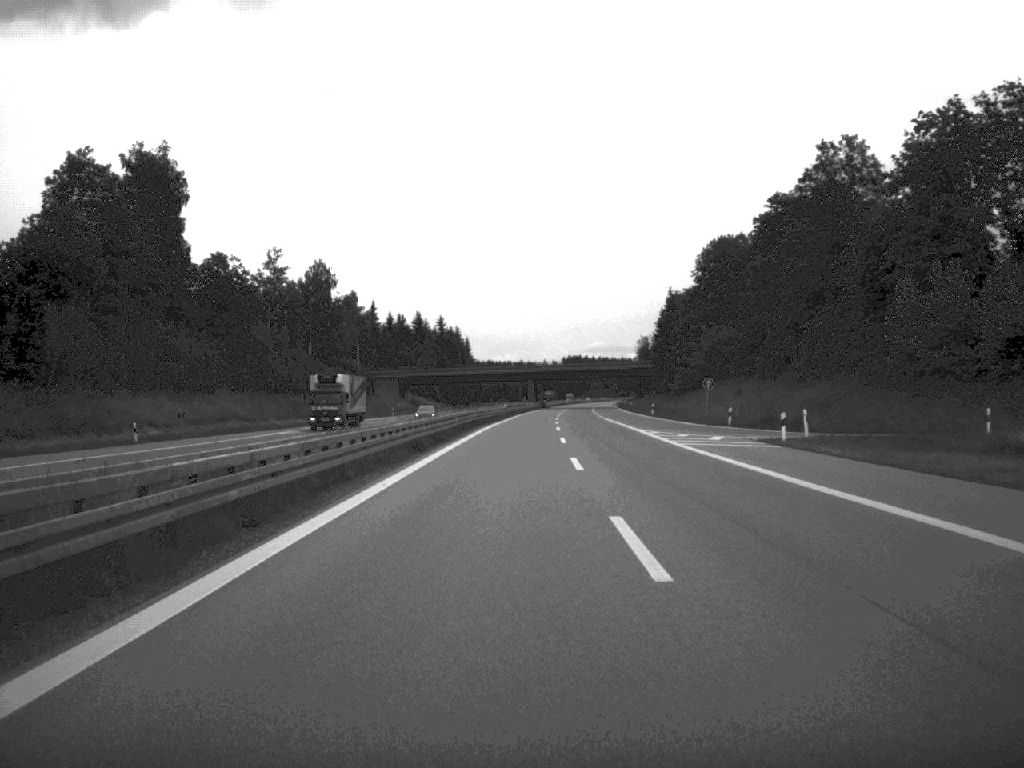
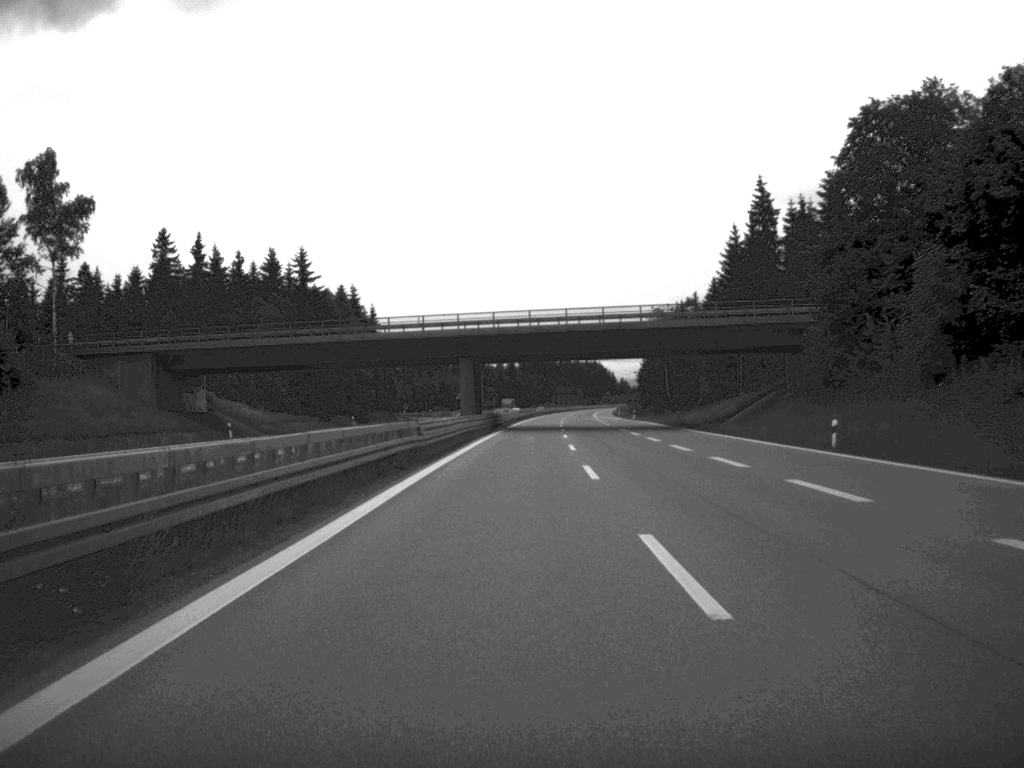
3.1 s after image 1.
(+1.7, +125.7) m; +2°
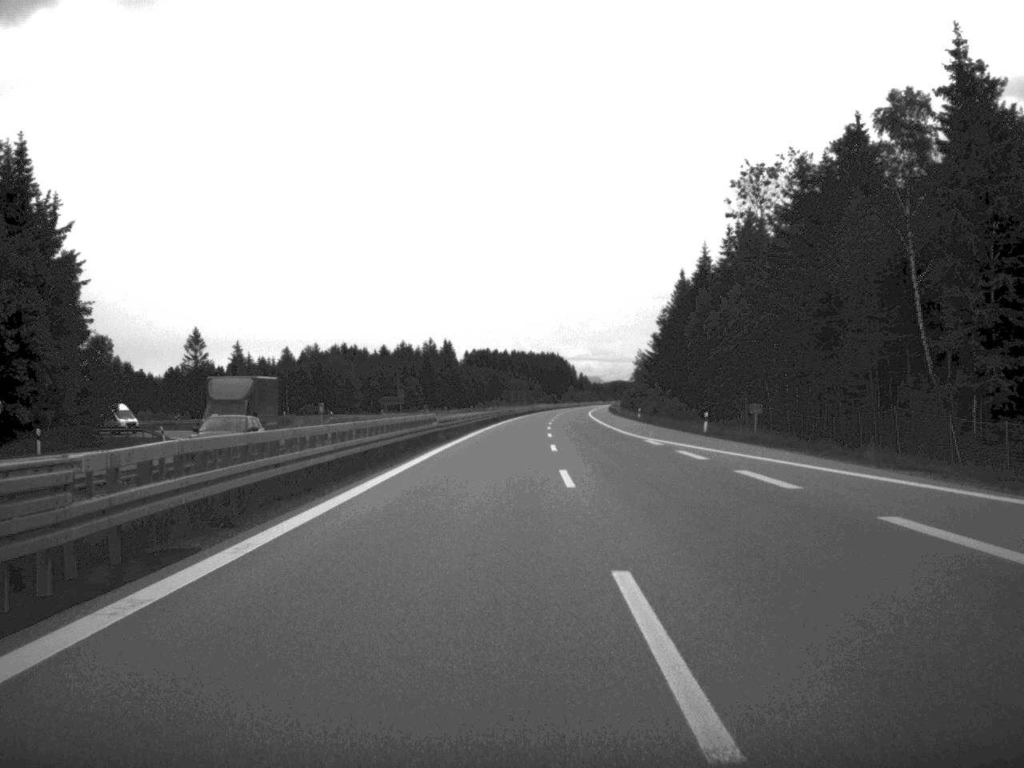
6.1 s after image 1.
(+2.6, +127.4) m; +2°
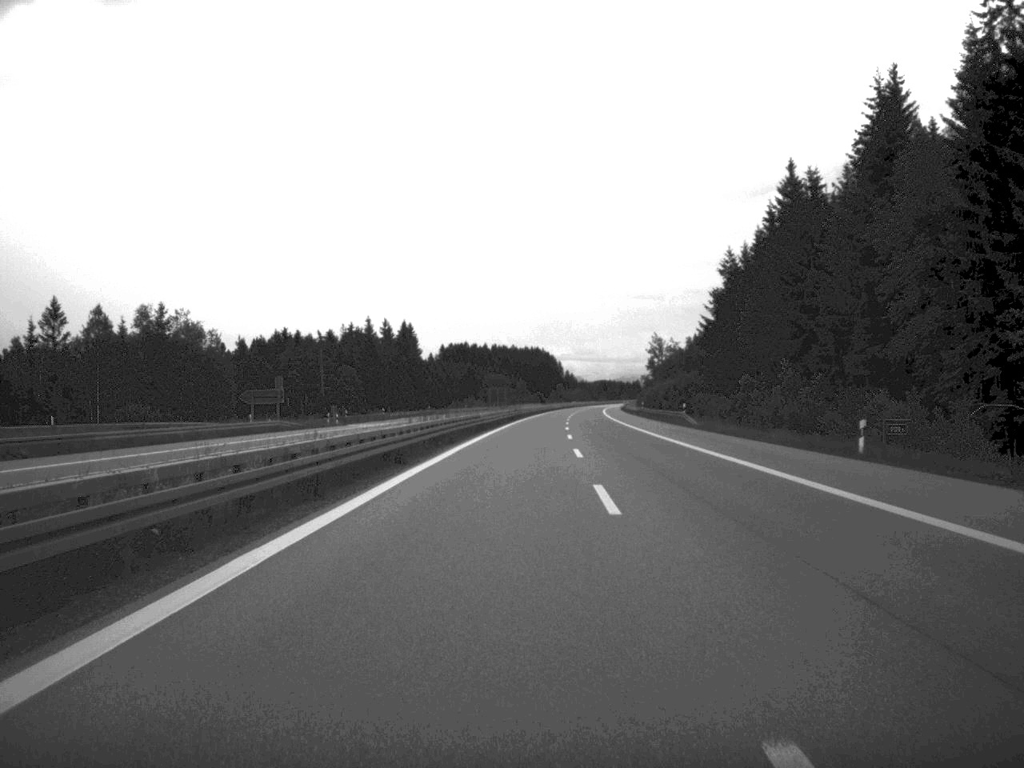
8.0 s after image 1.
(+0.2, +76.7) m; +1°
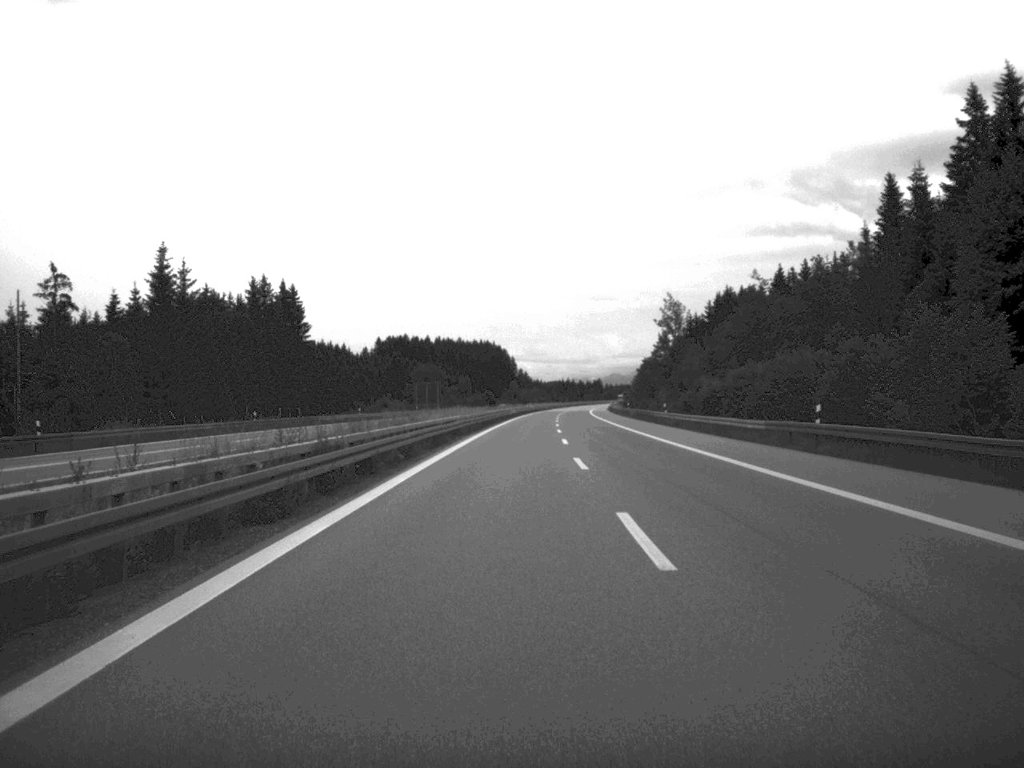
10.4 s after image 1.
(+1.7, +94.3) m; +2°
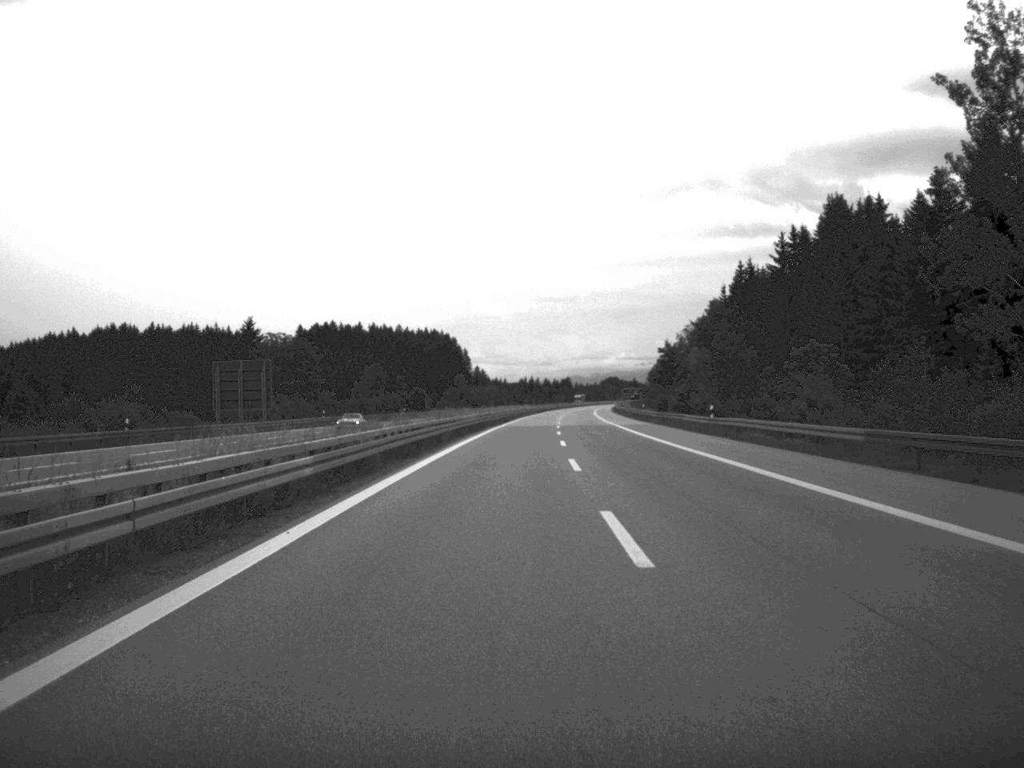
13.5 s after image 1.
(+1.7, +122.0) m; +2°
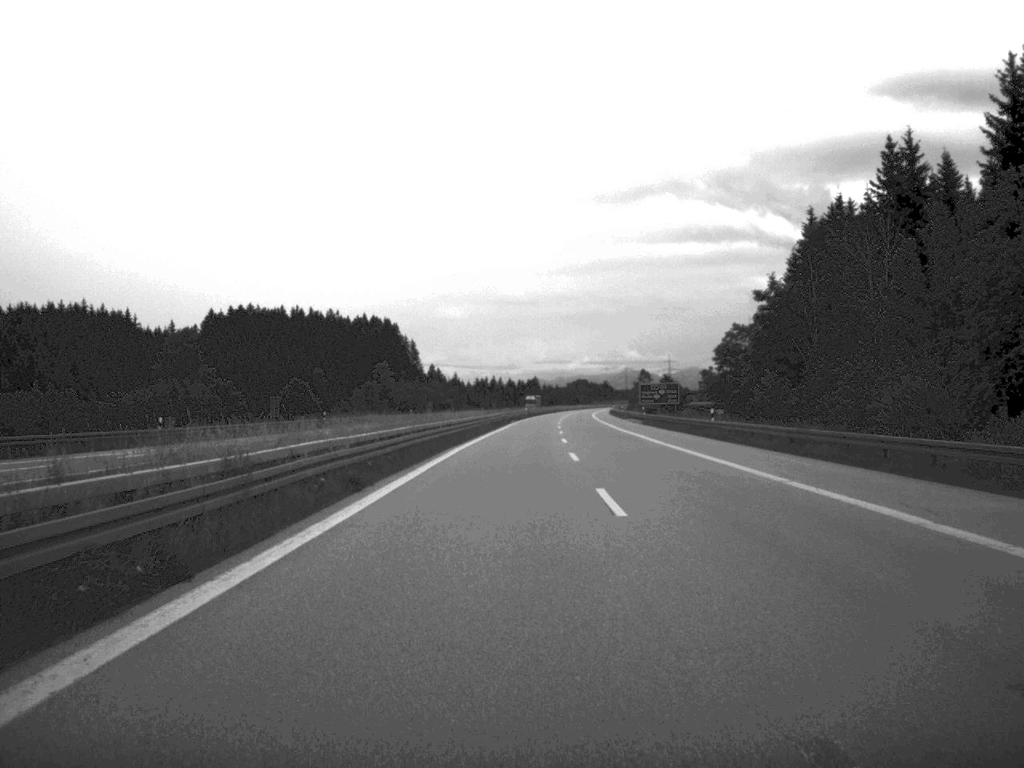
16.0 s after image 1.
(+1.2, +95.9) m; +2°
